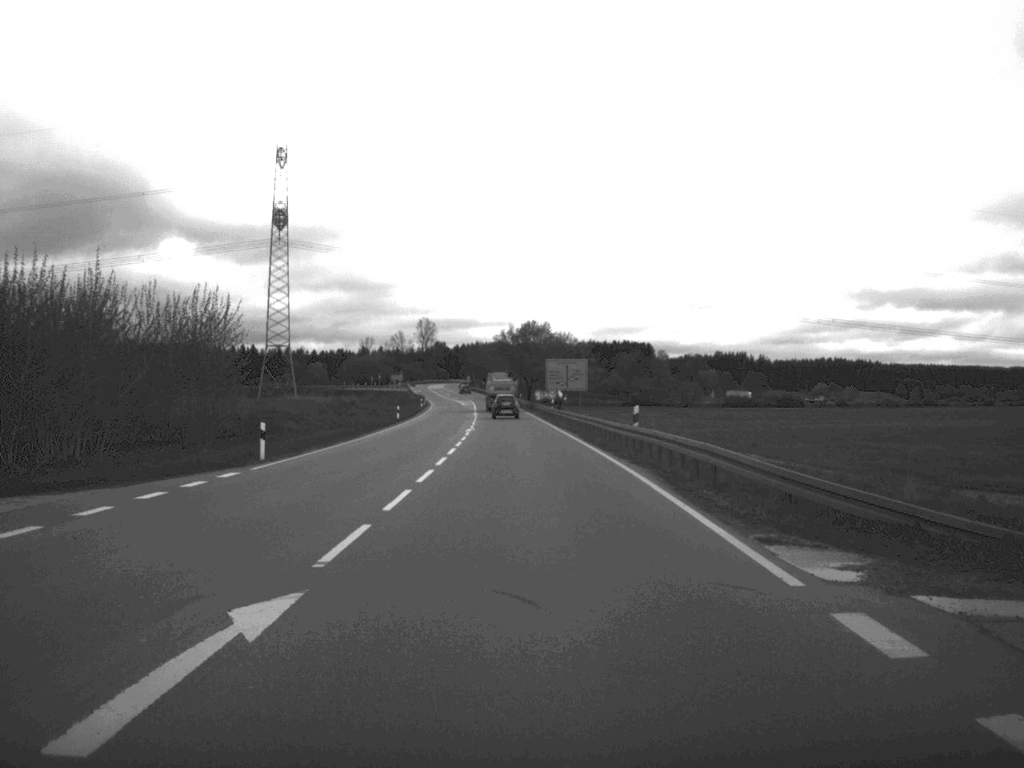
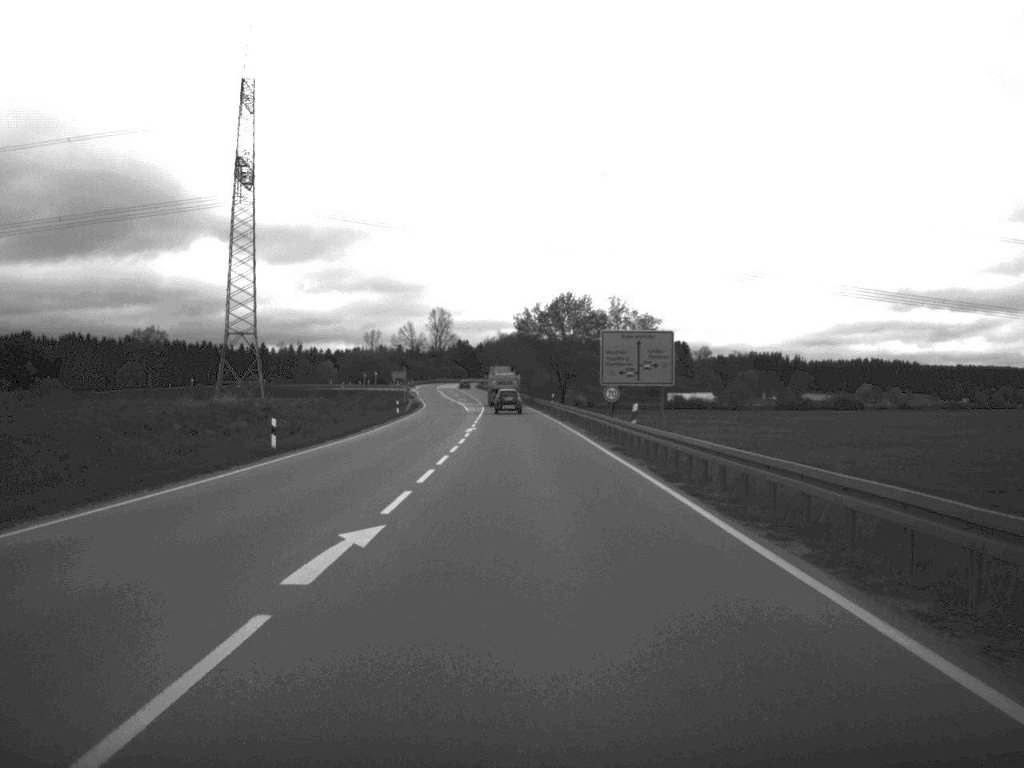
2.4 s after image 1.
(-0.5, +48.1) m; -1°
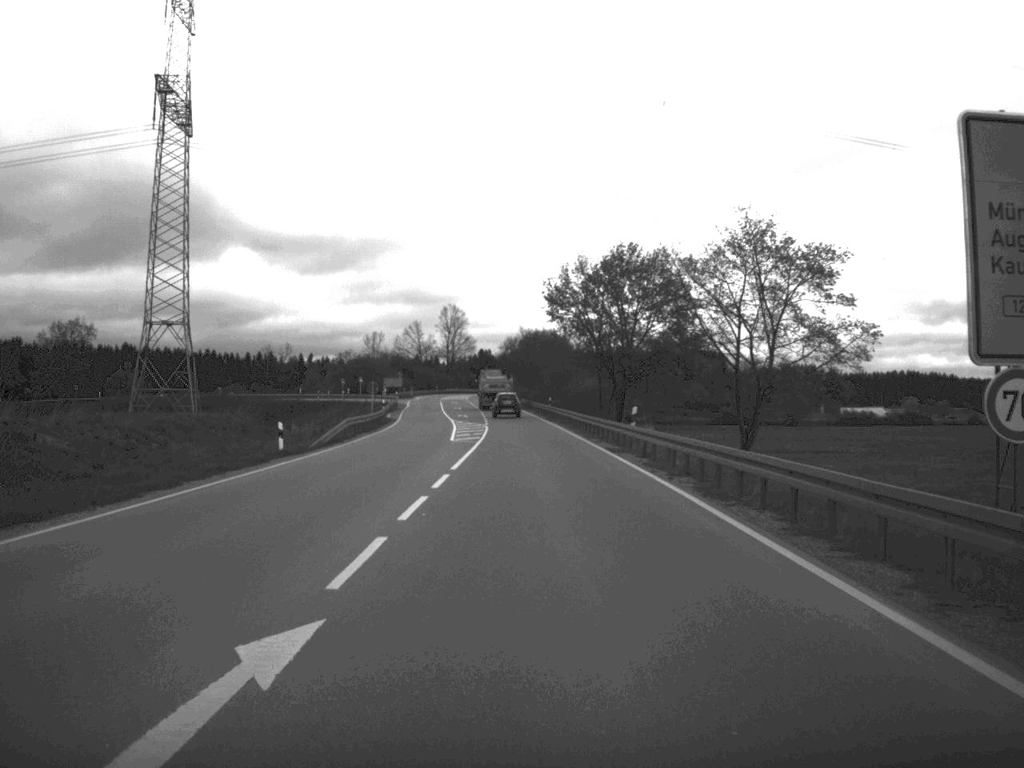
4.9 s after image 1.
(-0.6, +47.9) m; -1°
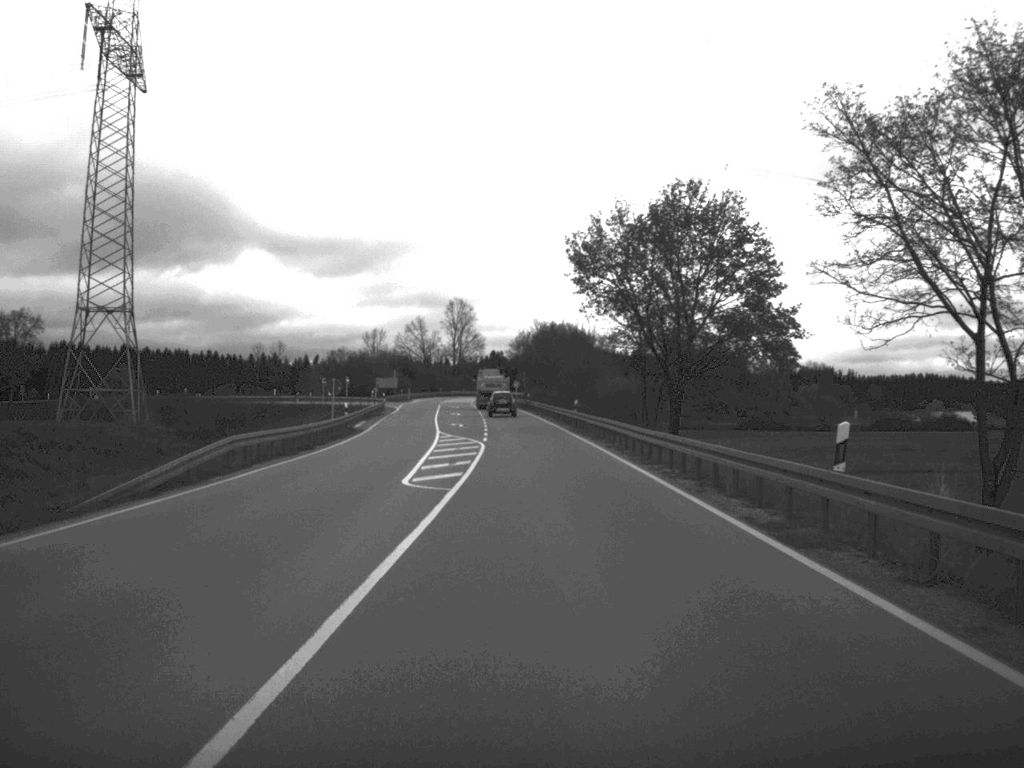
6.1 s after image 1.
(-0.2, +23.2) m; -1°
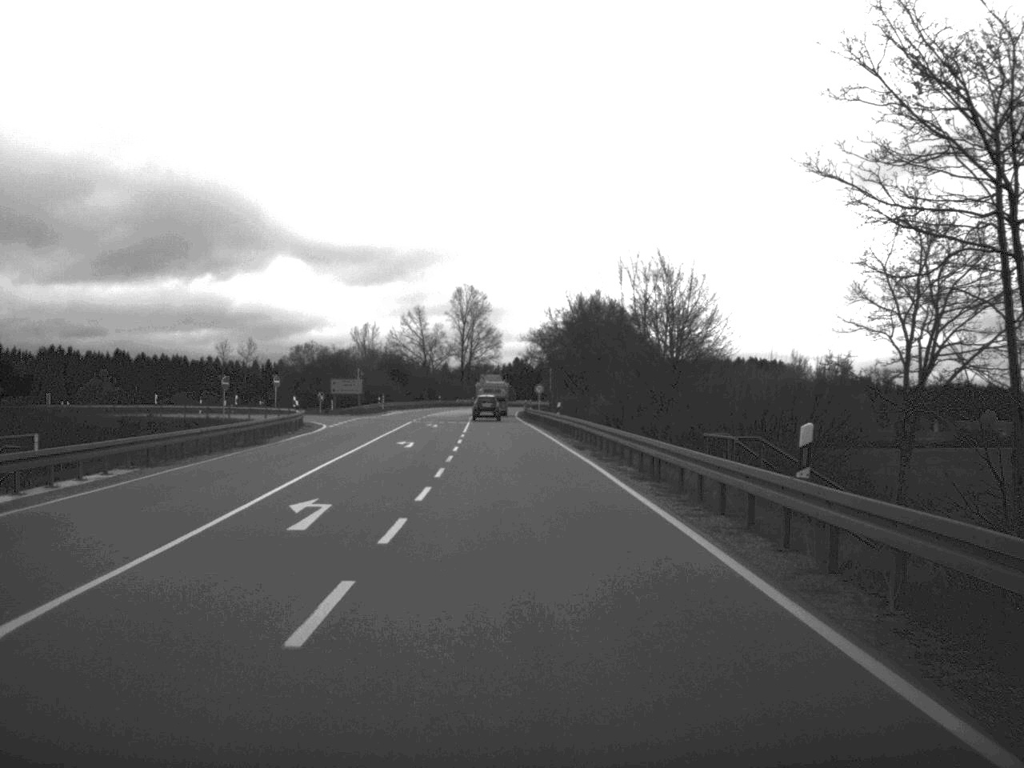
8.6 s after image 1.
(-0.2, +48.5) m; -1°
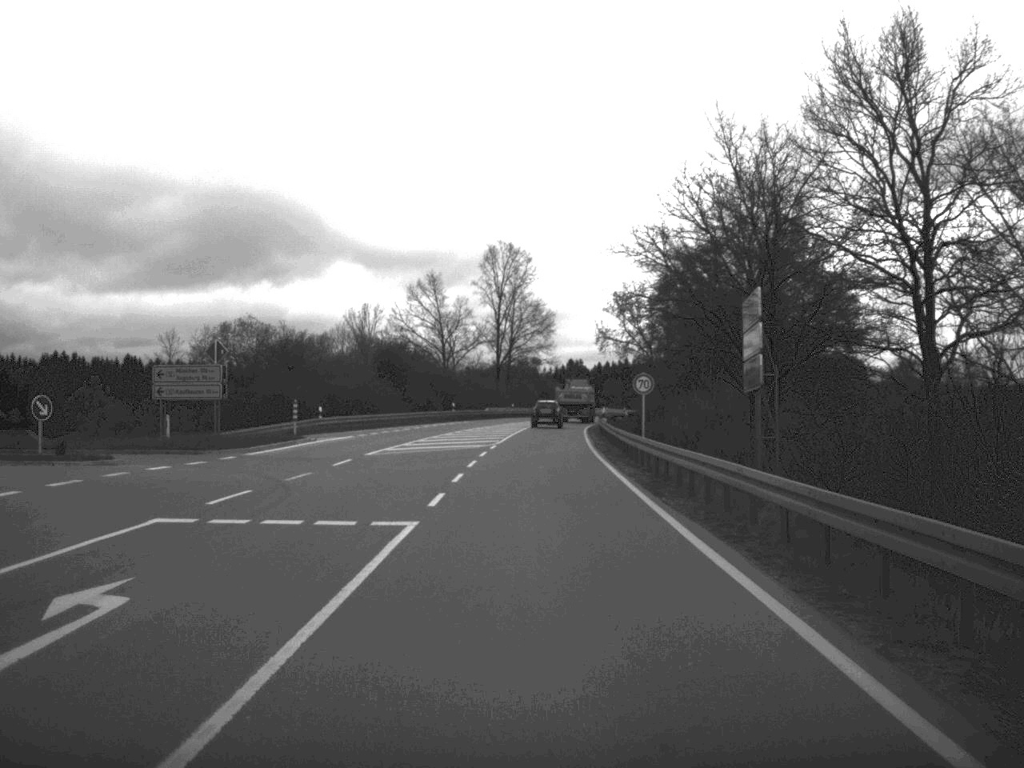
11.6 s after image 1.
(-1.3, +58.6) m; -2°
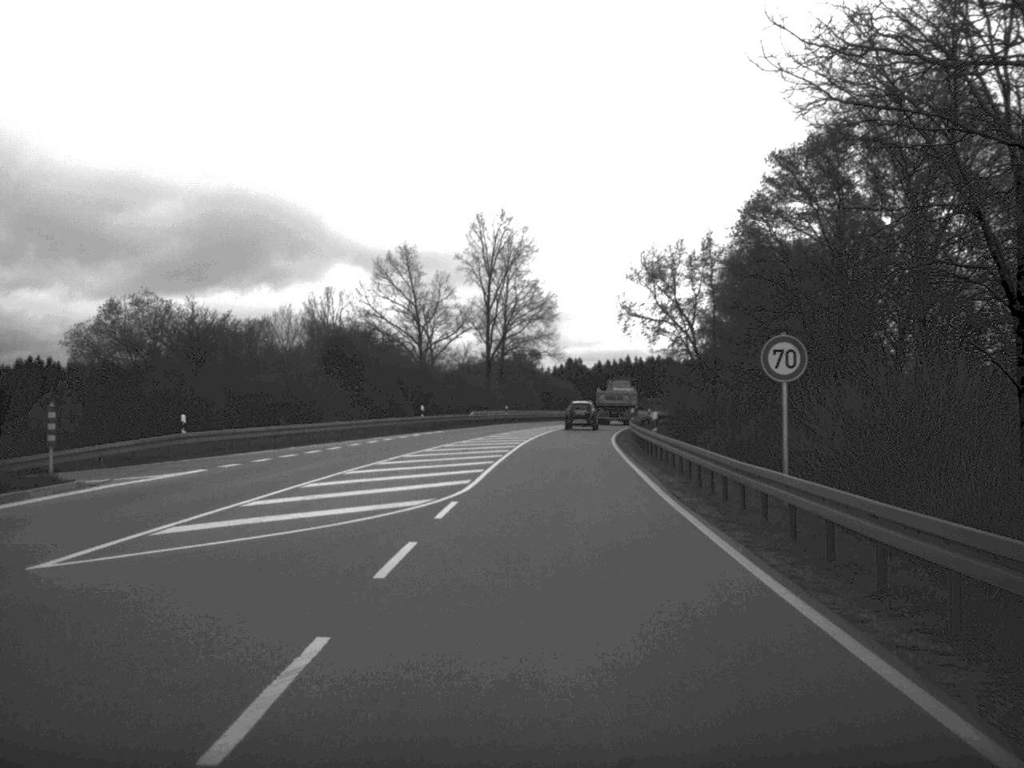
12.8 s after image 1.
(0.0, +25.2) m; 0°
